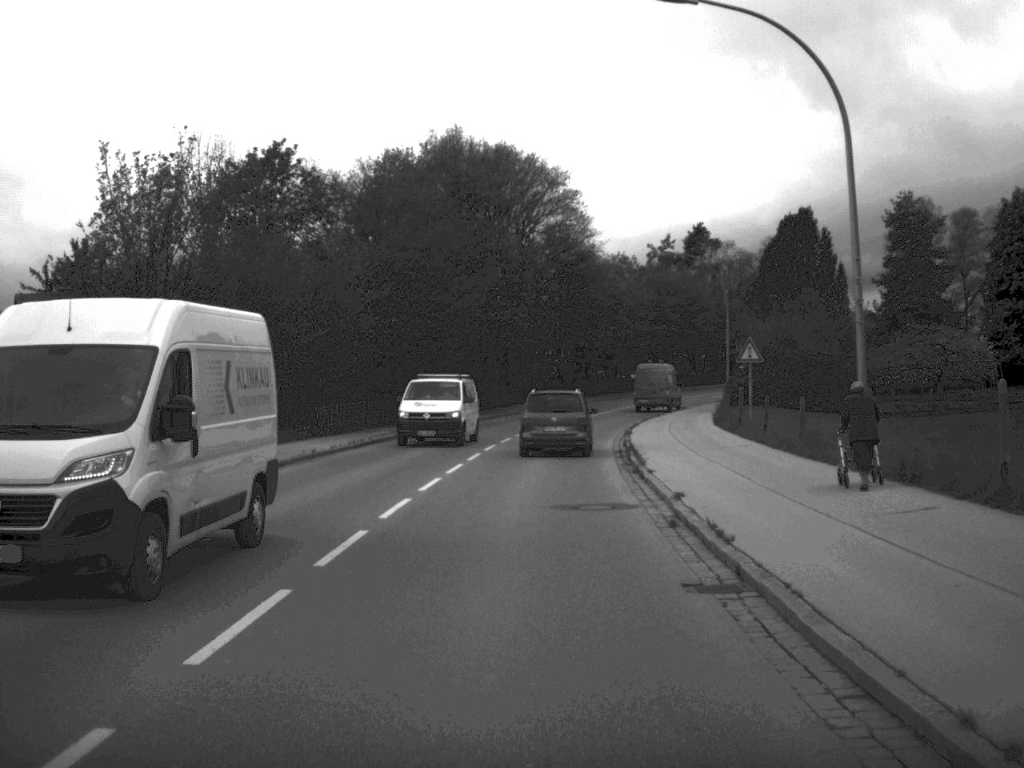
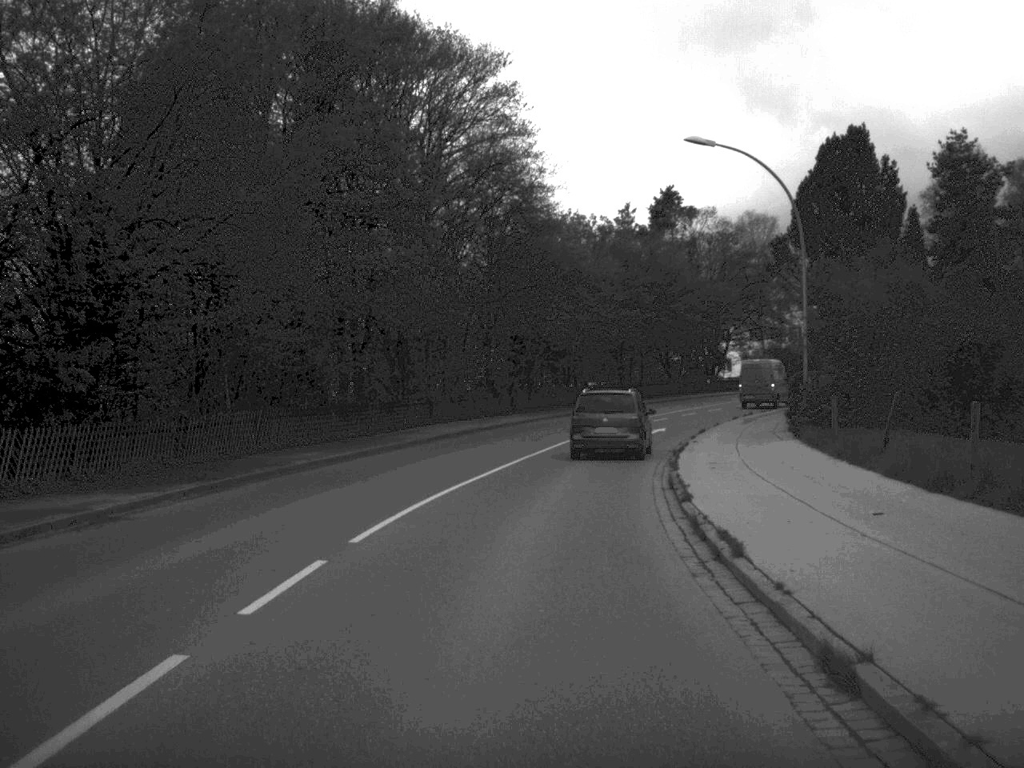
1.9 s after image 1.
(+0.6, +29.2) m; +3°
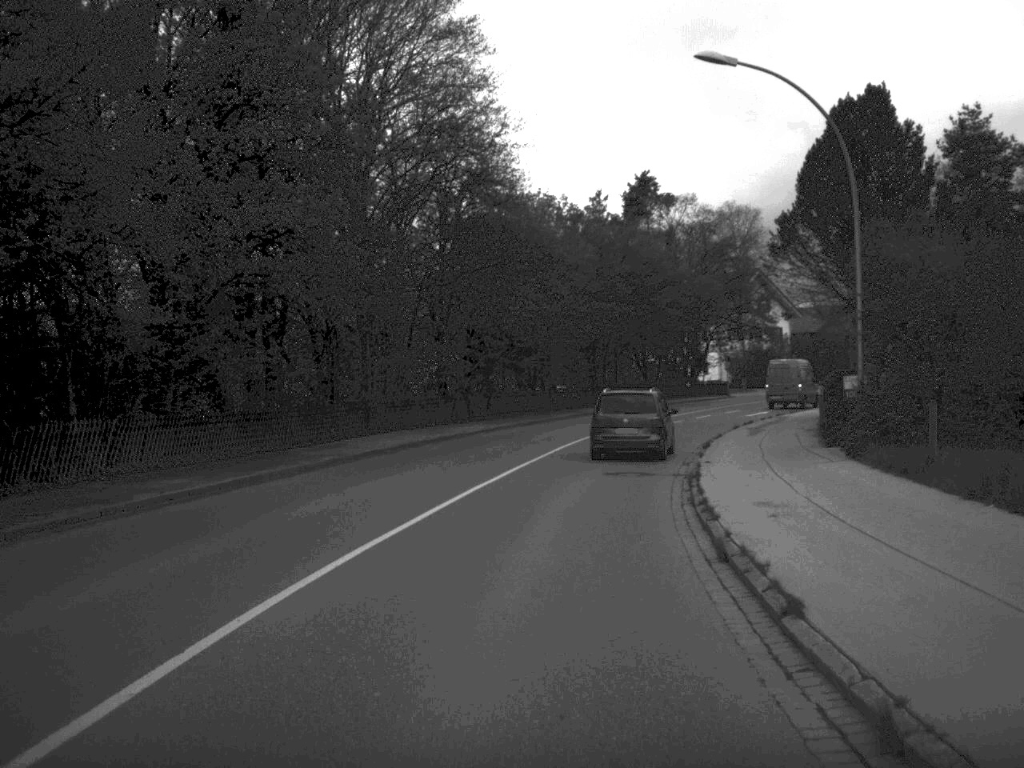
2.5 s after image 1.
(+0.1, +8.8) m; +2°
